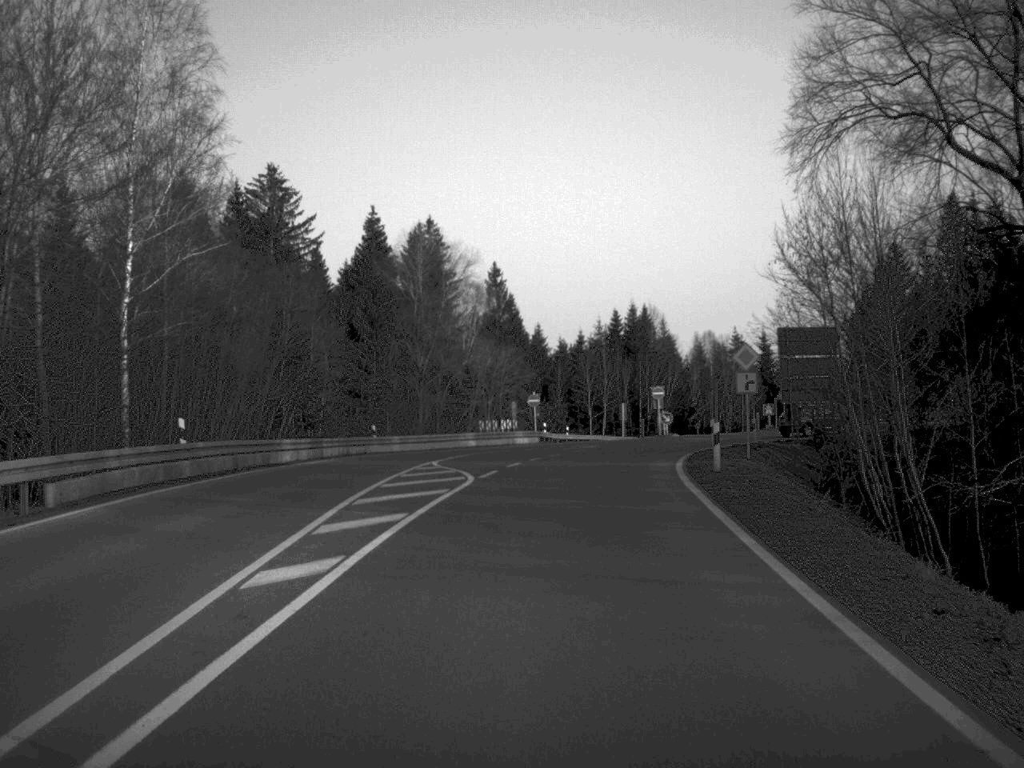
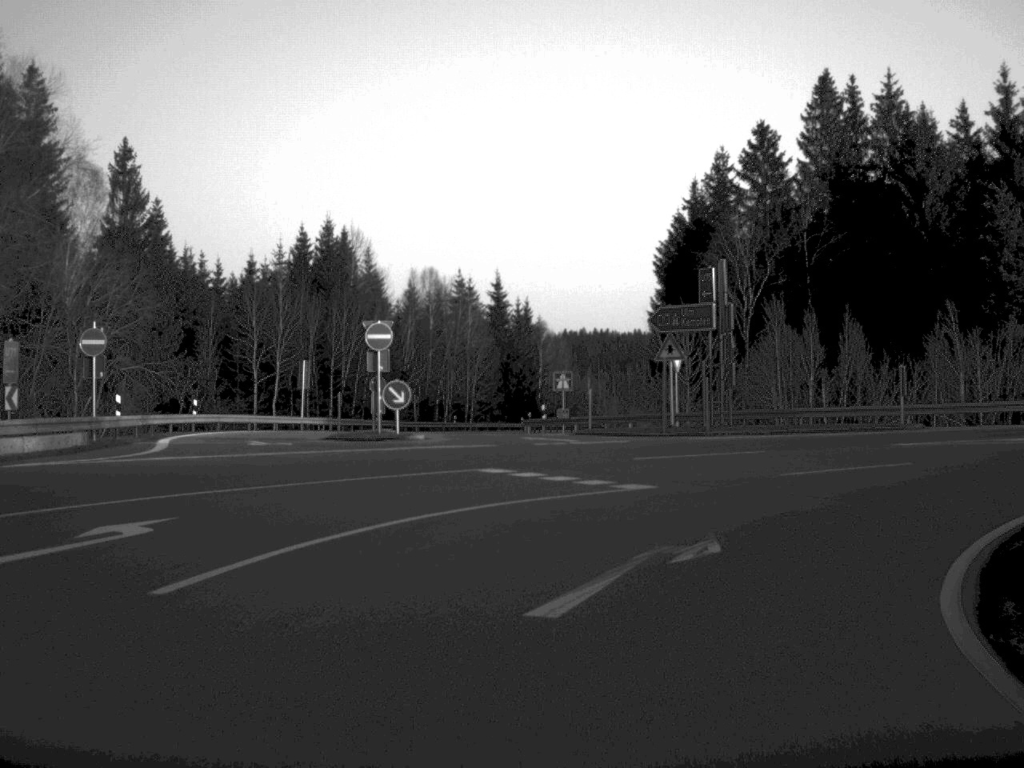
(+3.7, +45.5) m; +14°
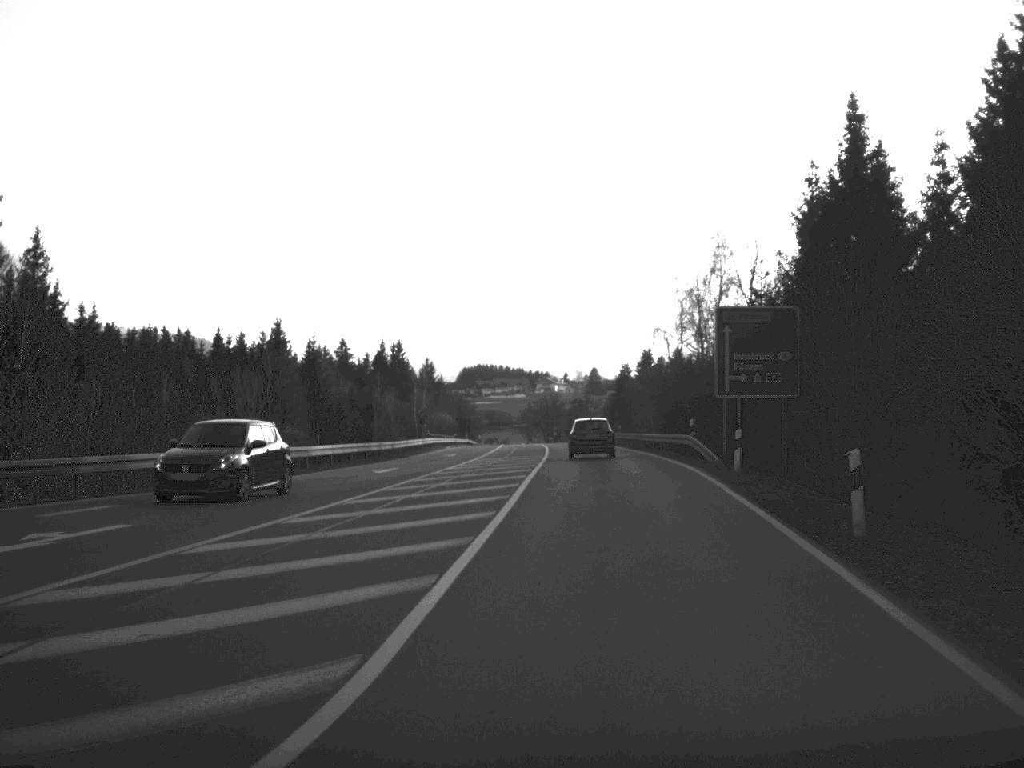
(+16.8, +23.1) m; +80°
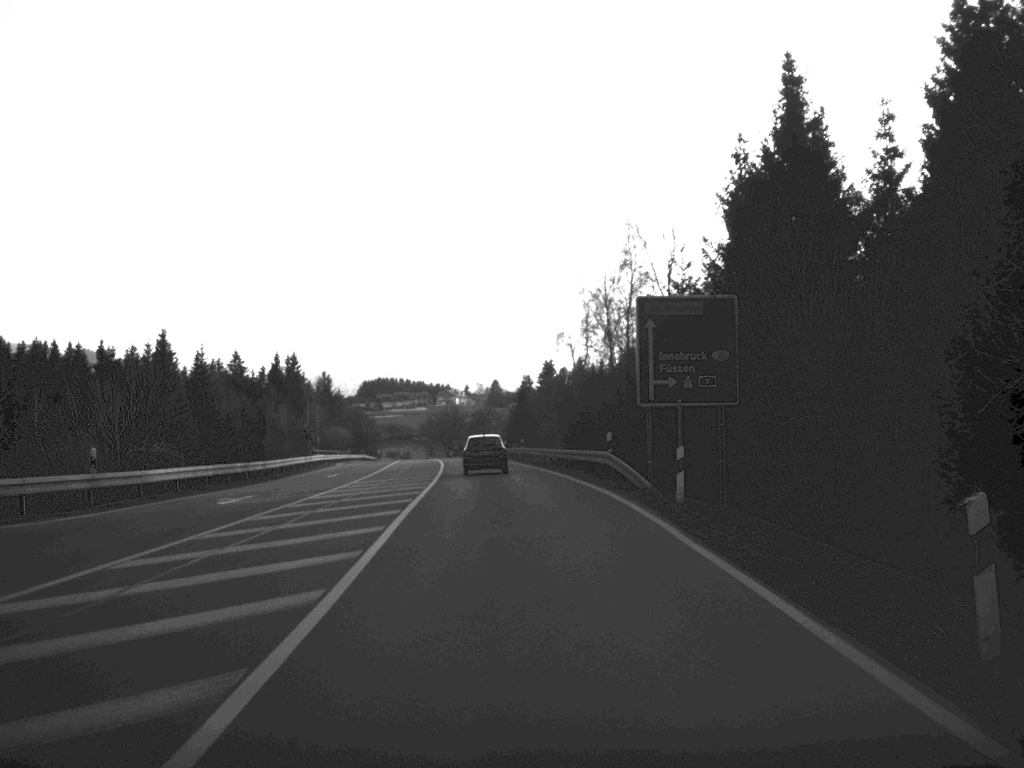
(+0.4, +7.5) m; +4°
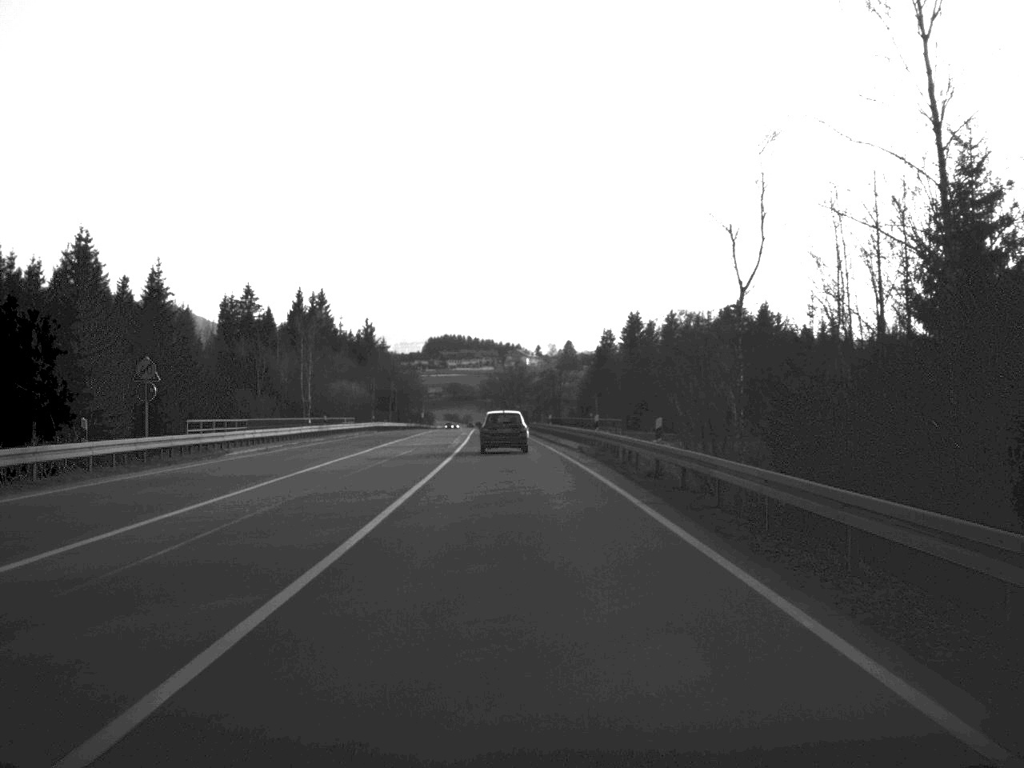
(-1.5, +51.6) m; -3°
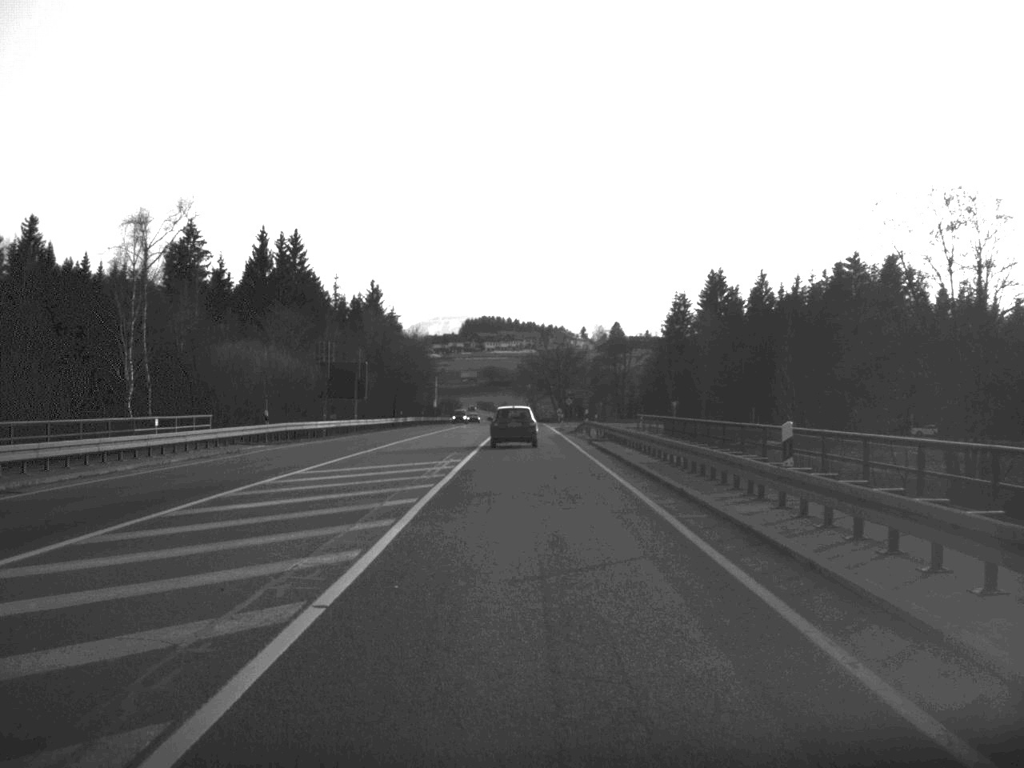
(-1.1, +59.5) m; -2°
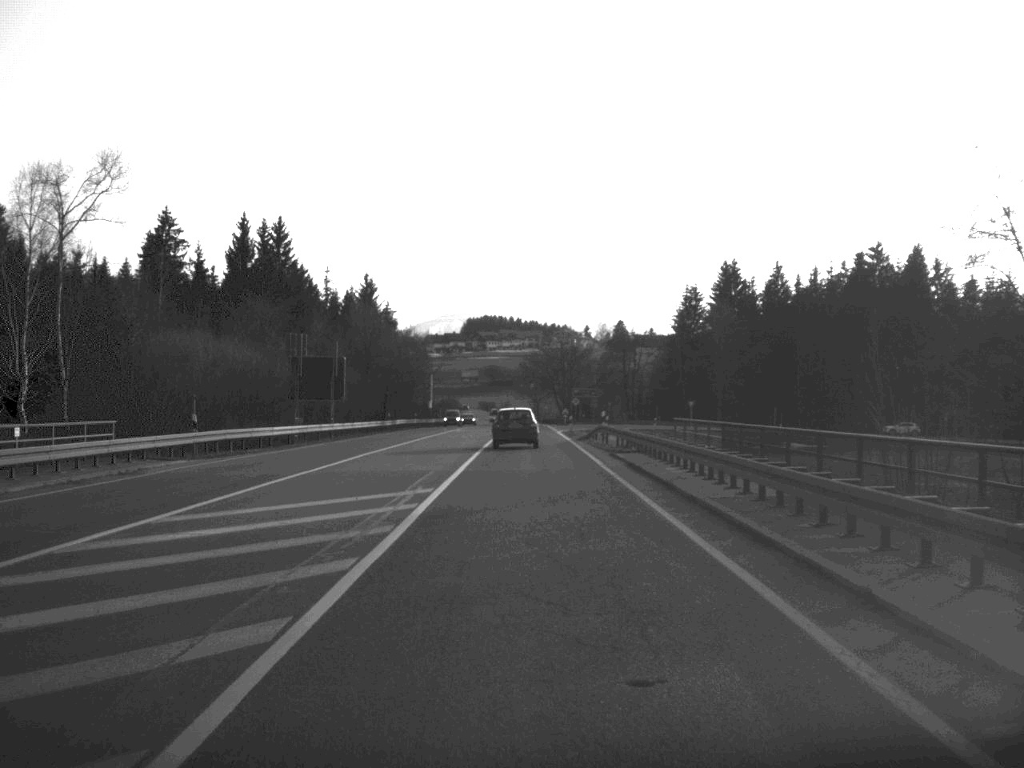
(0.0, +11.4) m; 0°
